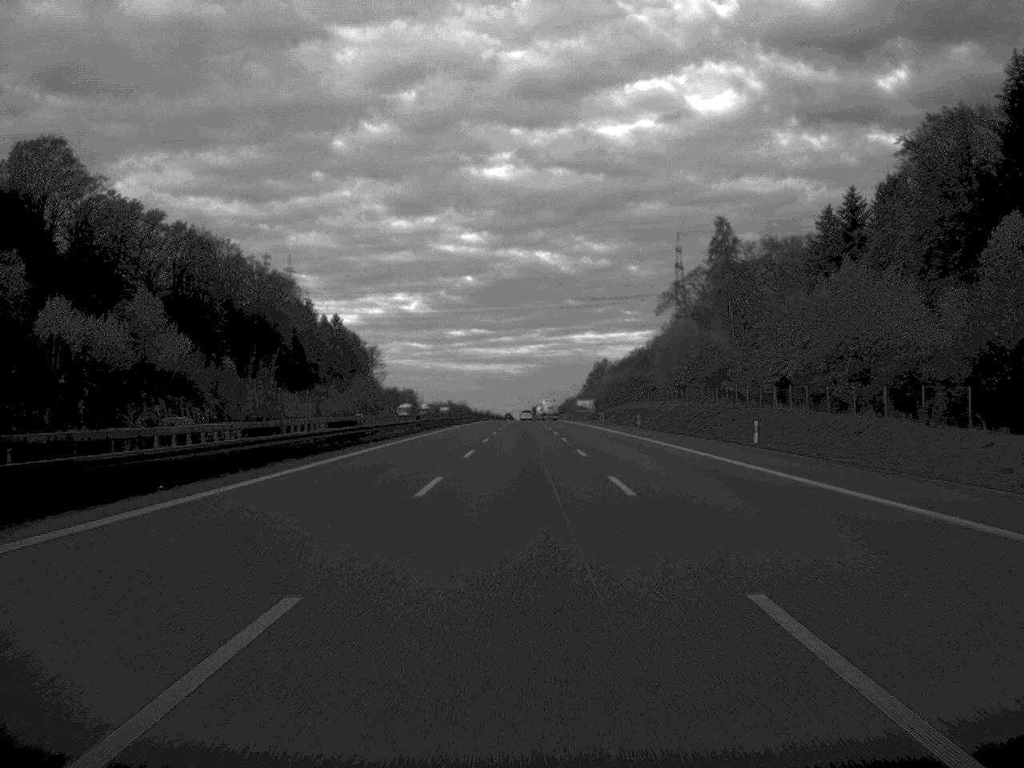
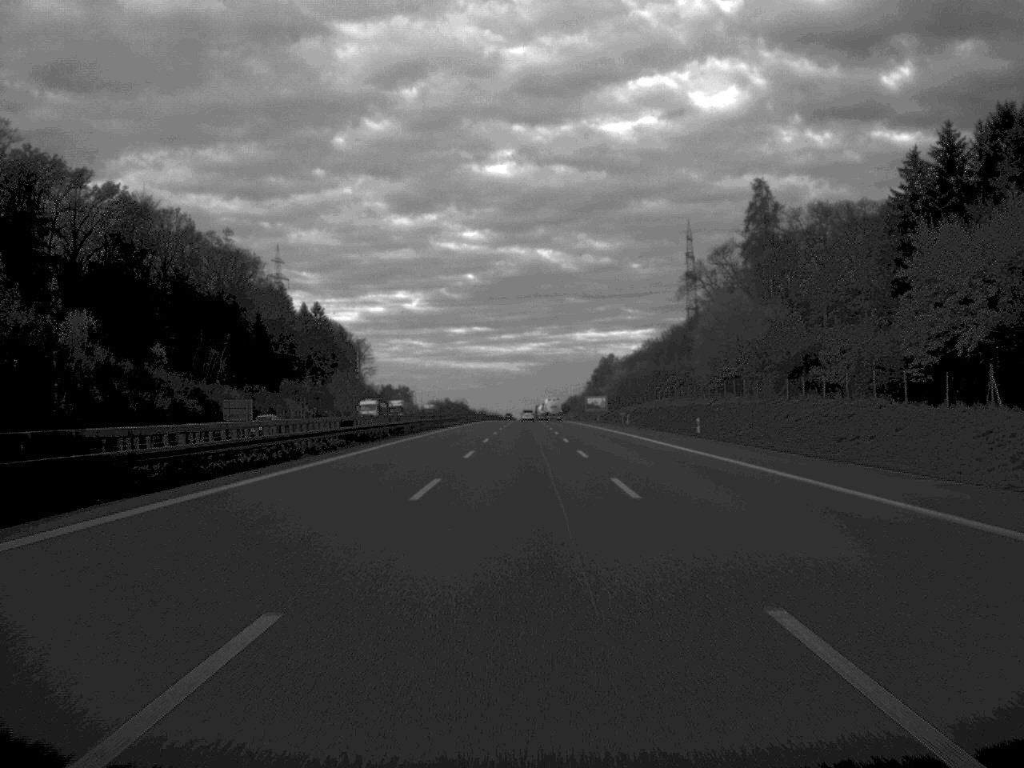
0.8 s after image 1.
(0.0, +36.3) m; 0°
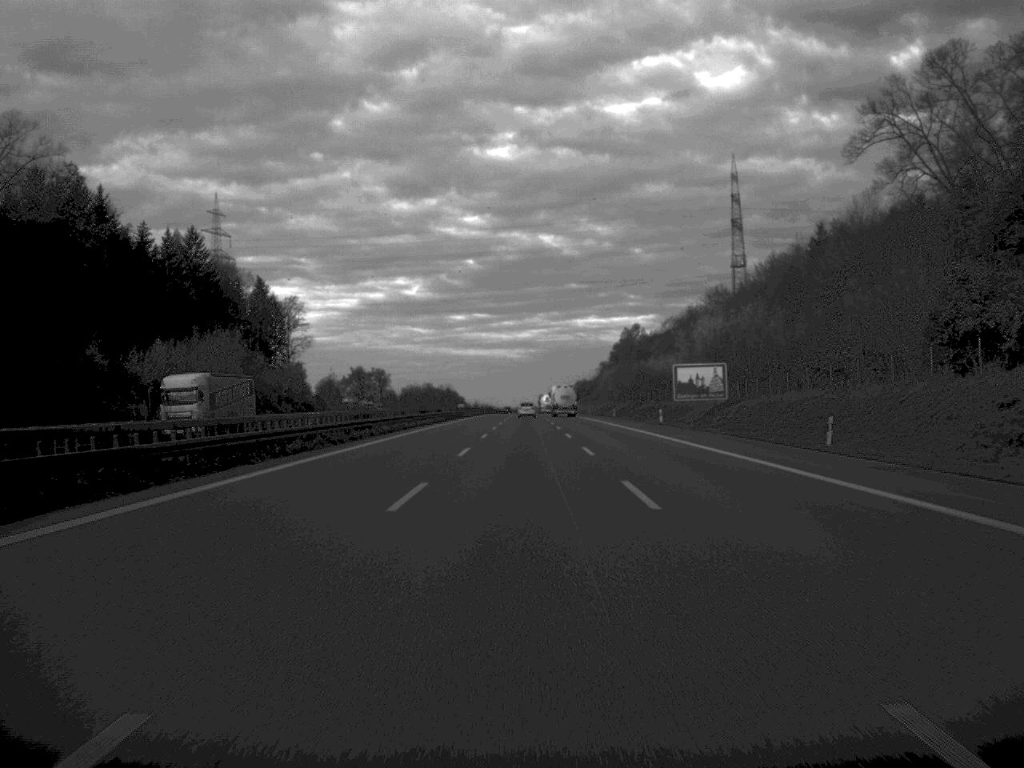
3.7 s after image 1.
(0.0, +128.3) m; 0°
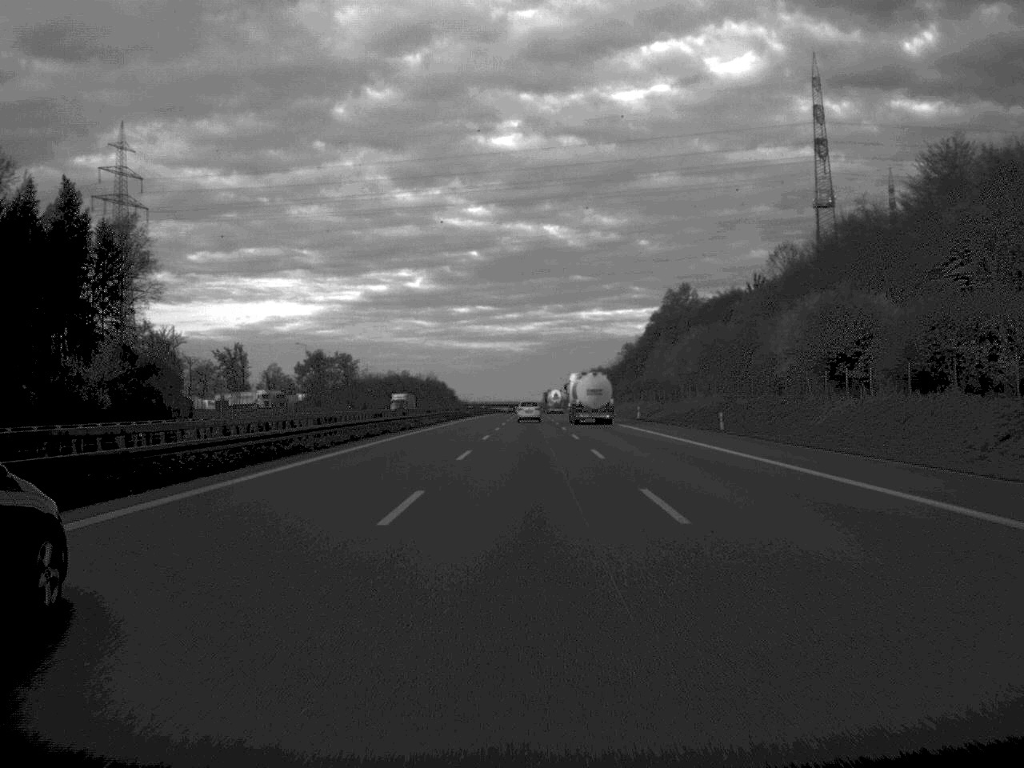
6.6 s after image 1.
(-0.1, +126.7) m; 0°
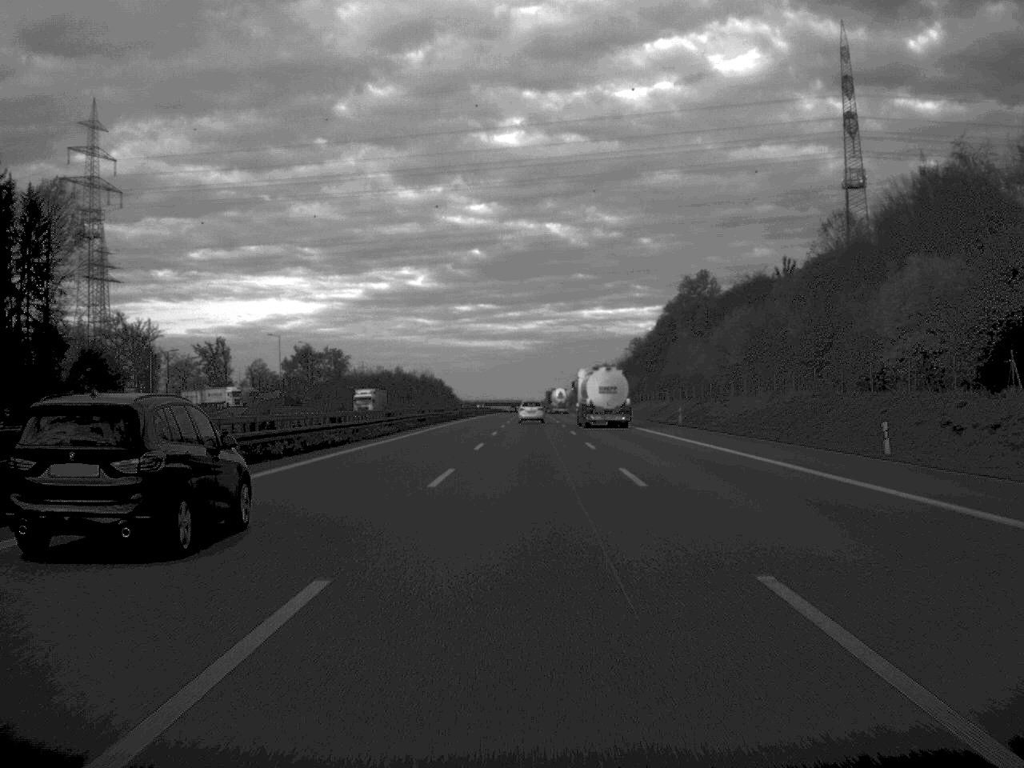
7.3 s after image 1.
(0.0, +28.9) m; 0°
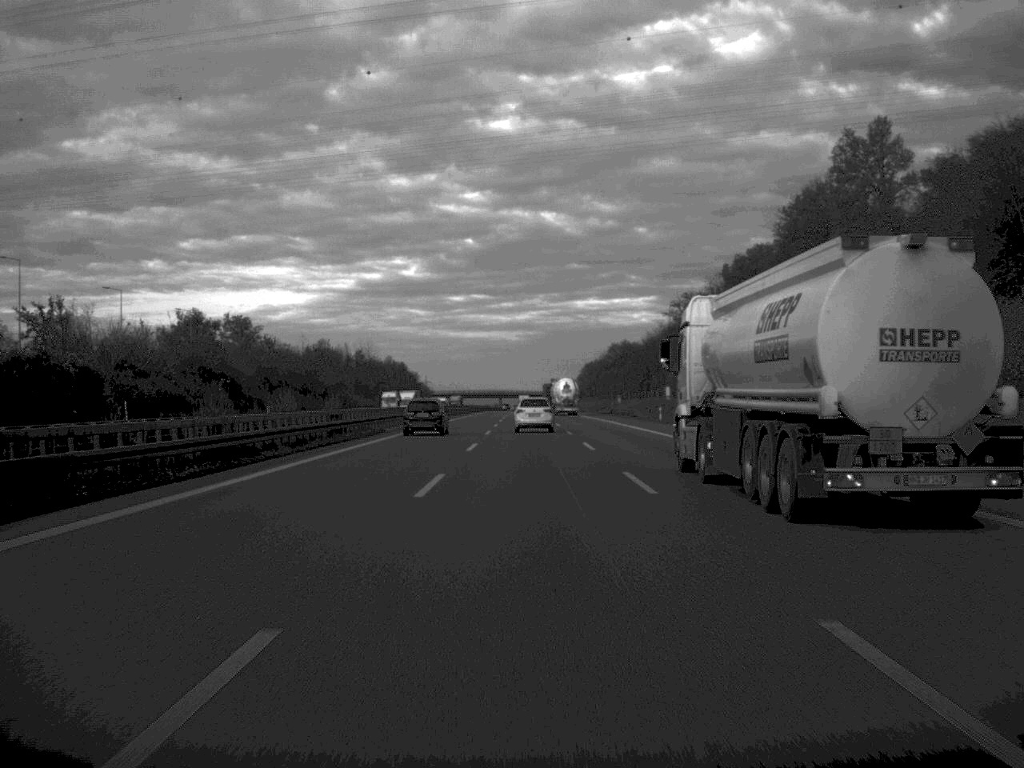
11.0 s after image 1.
(+0.5, +144.6) m; 0°
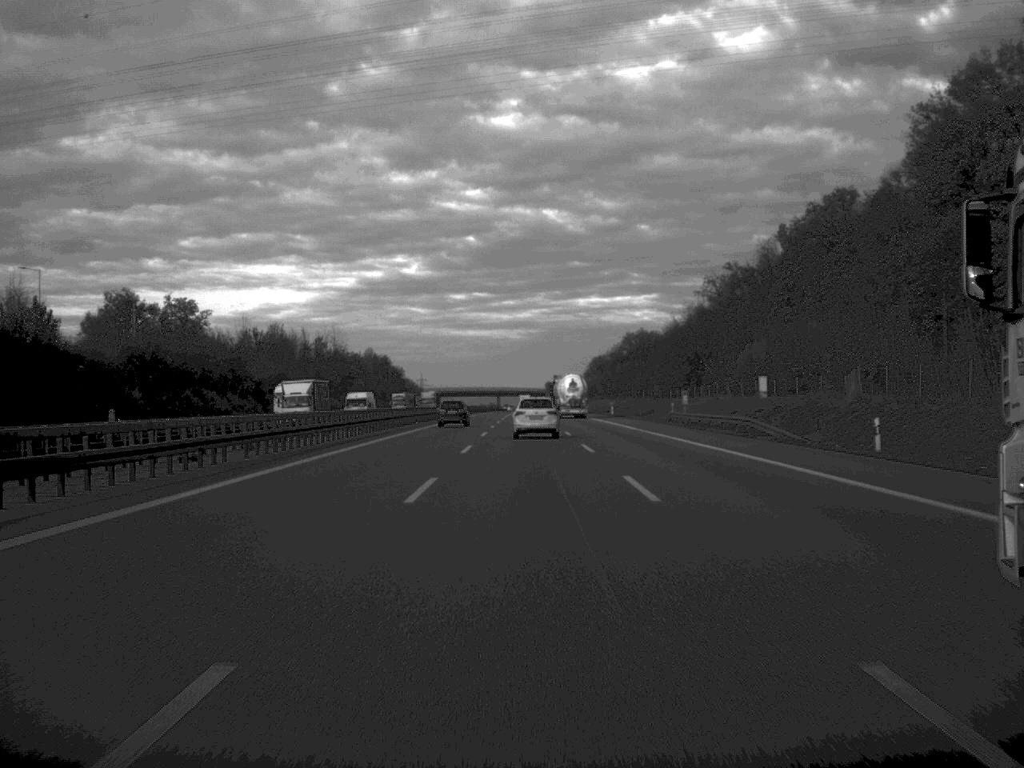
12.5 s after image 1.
(0.0, +54.5) m; 0°
